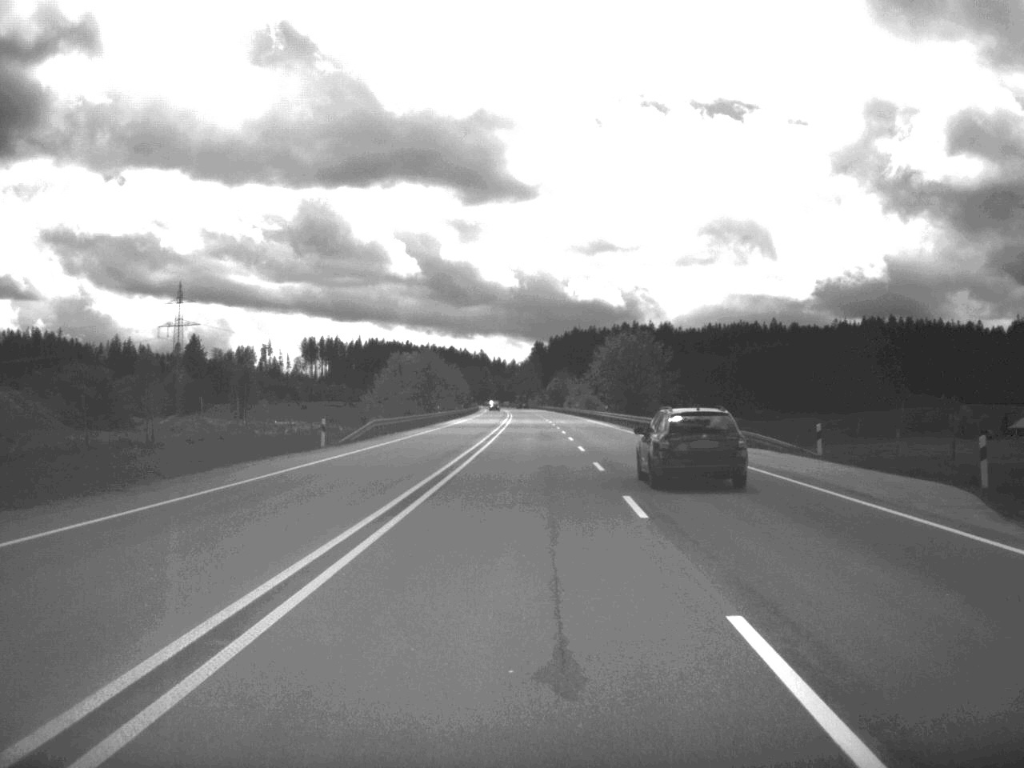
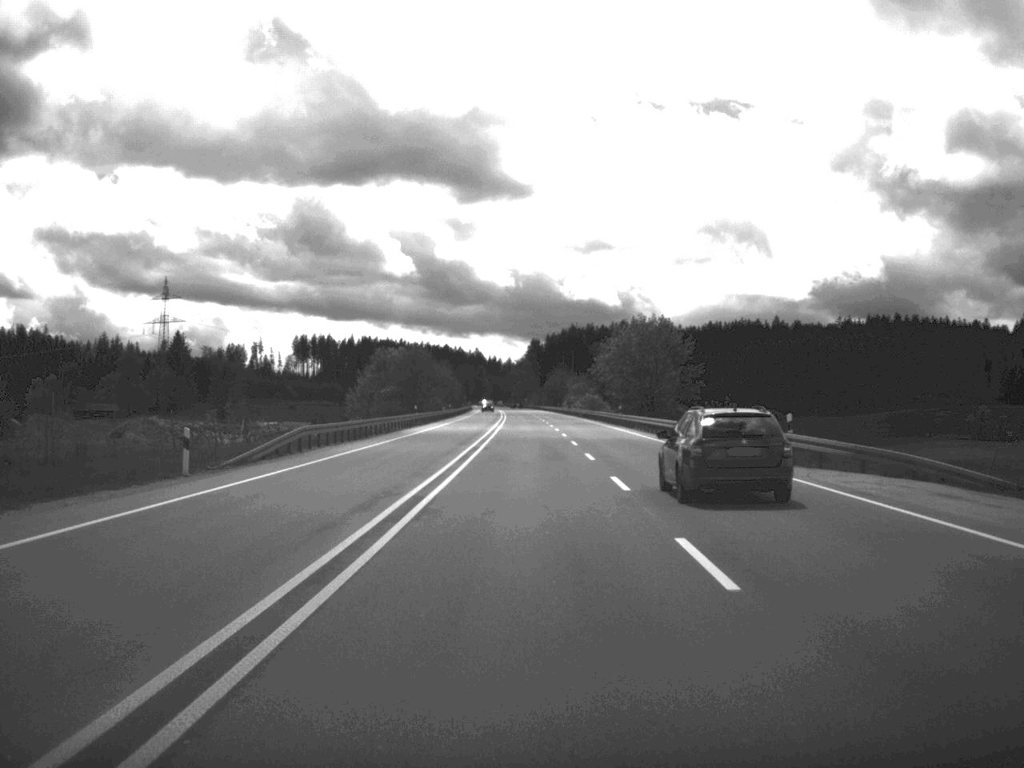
(0.0, +18.6) m; 0°
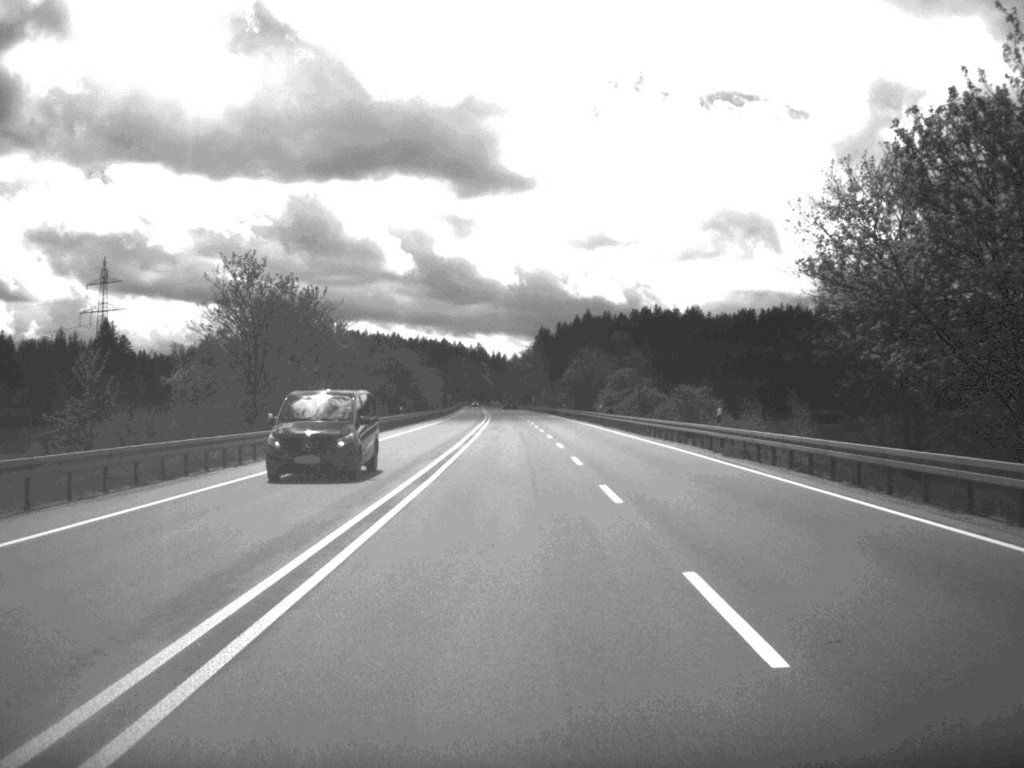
(-0.1, +97.6) m; -1°
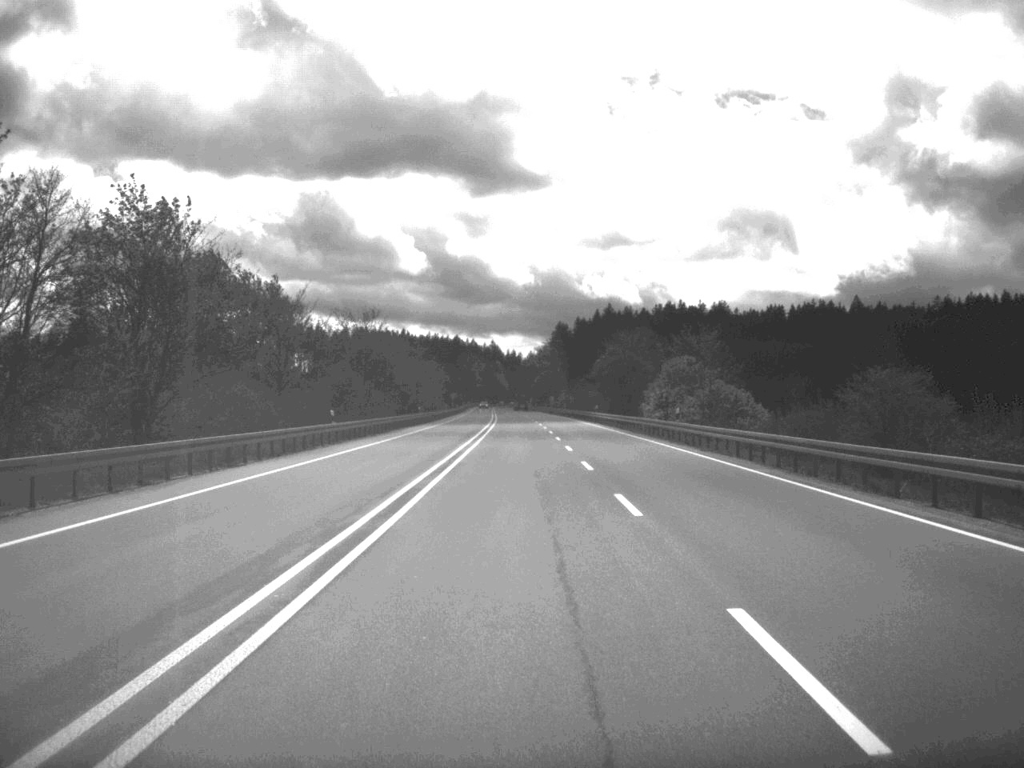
(-0.3, +37.6) m; -1°
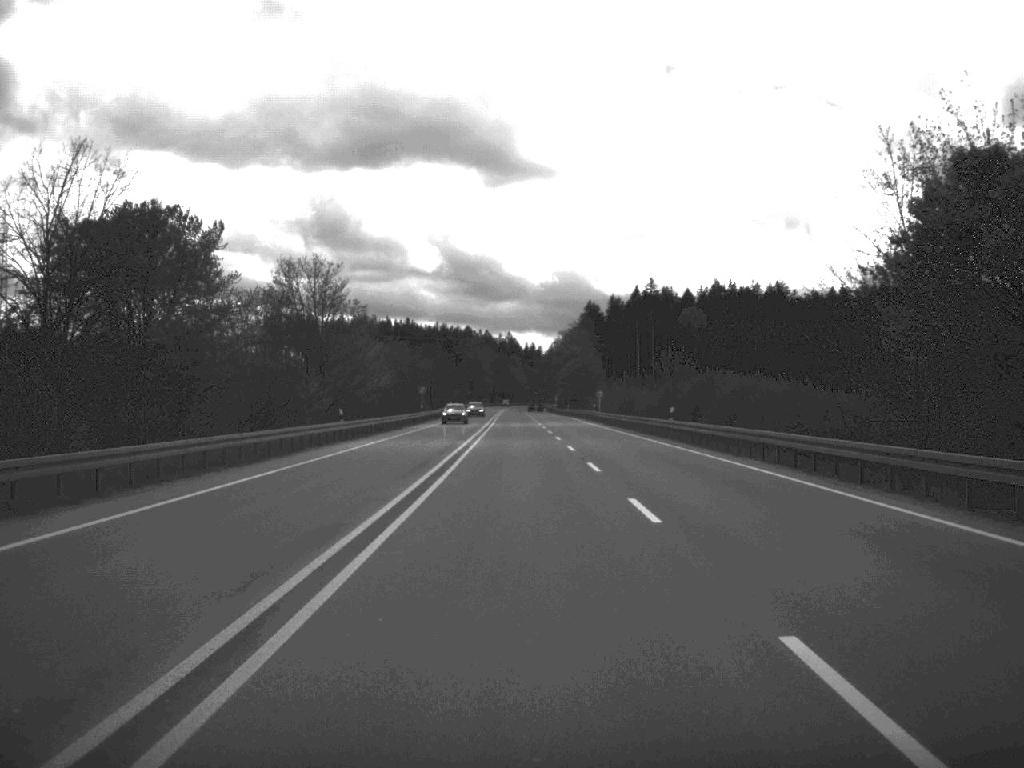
(-0.8, +96.0) m; -1°
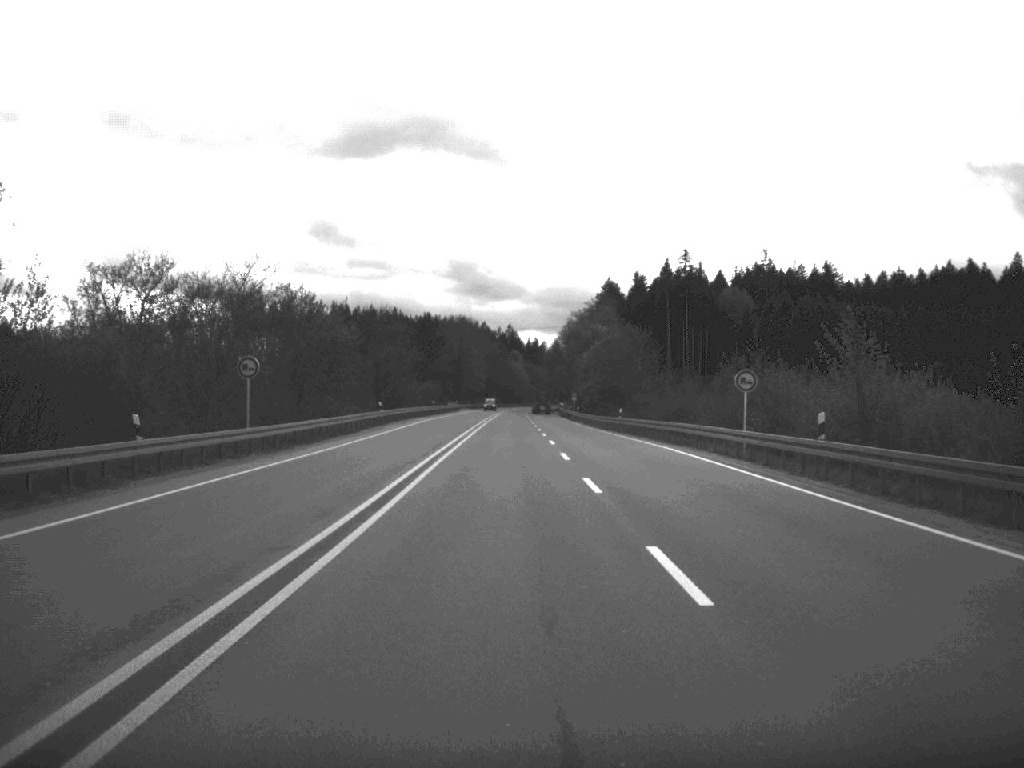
(-0.4, +77.5) m; 0°
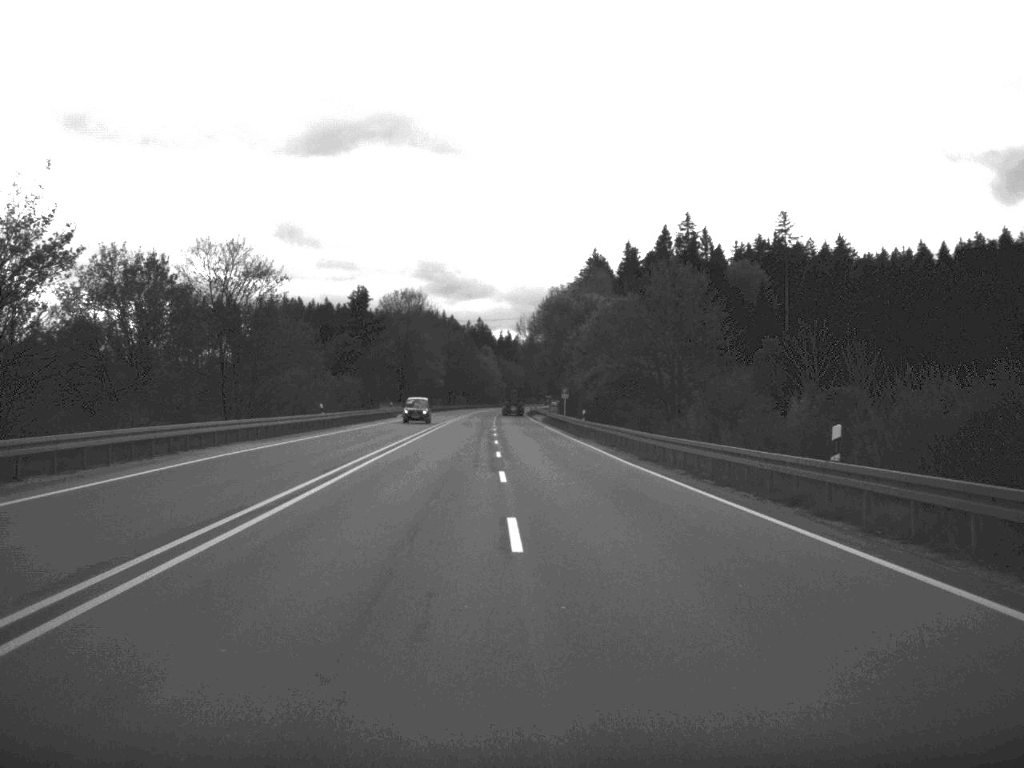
(+0.6, +55.7) m; +1°
